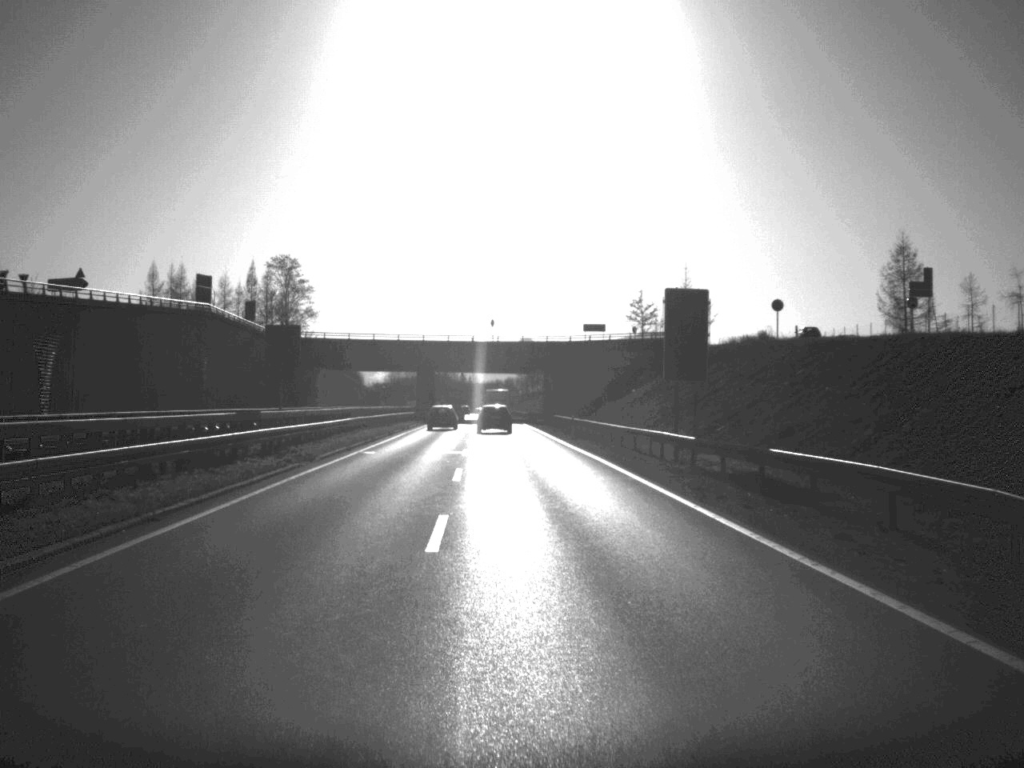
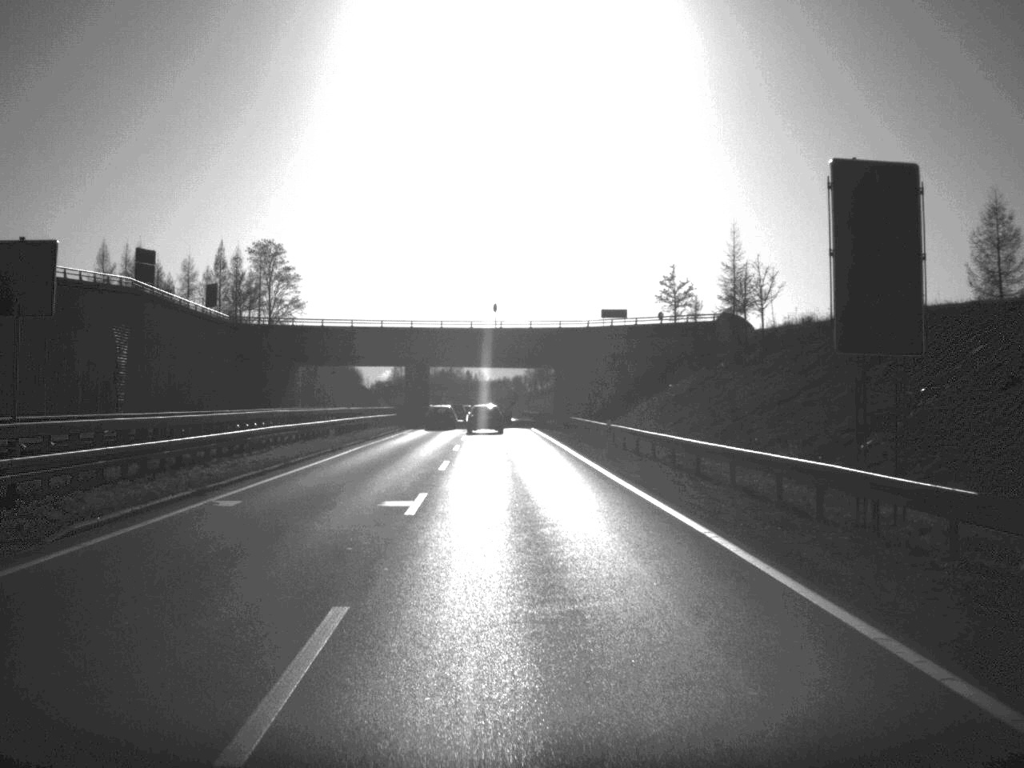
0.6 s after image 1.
(-0.1, +19.4) m; 0°
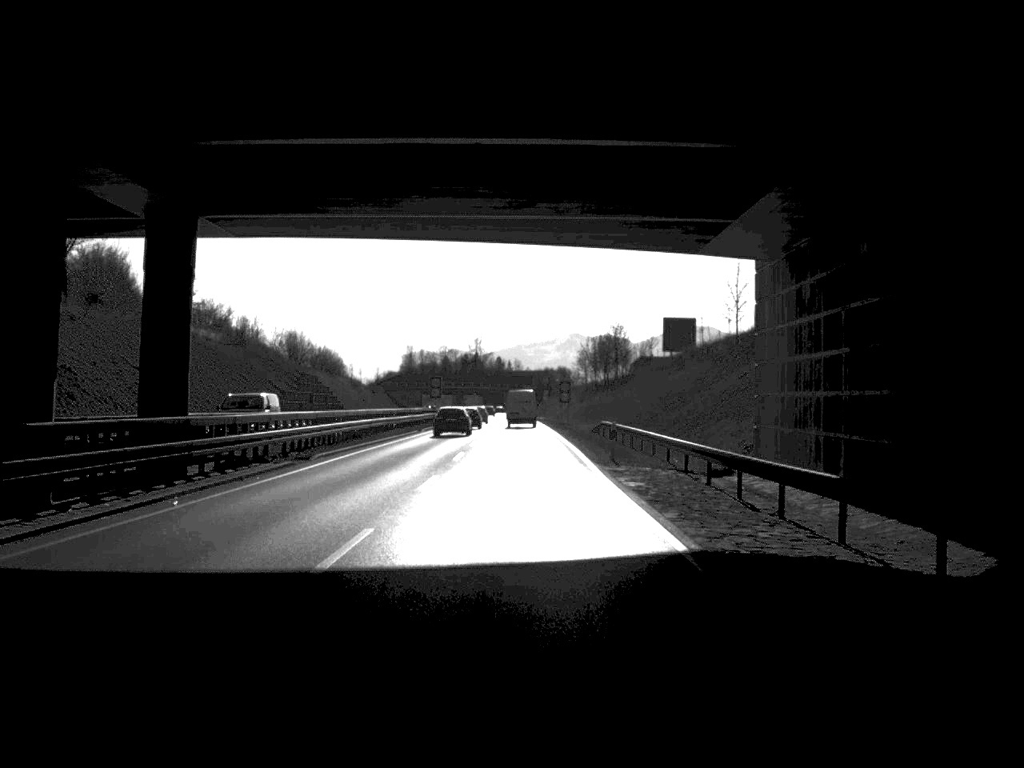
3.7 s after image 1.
(-2.0, +99.6) m; -2°
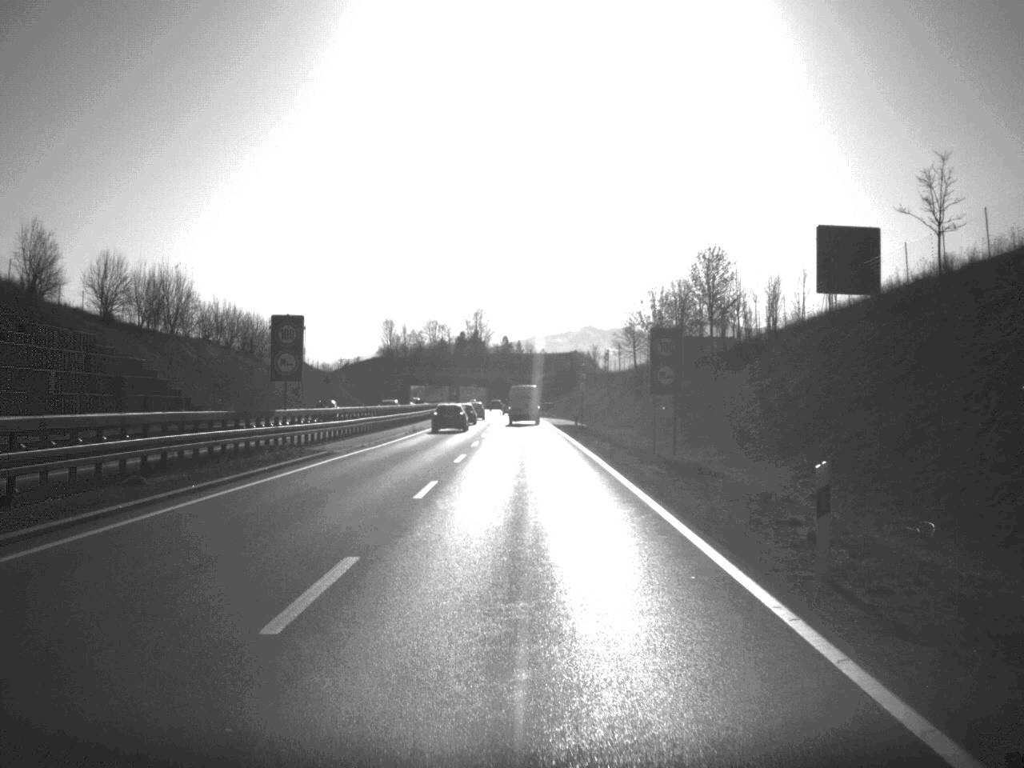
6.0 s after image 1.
(-0.4, +74.1) m; -1°
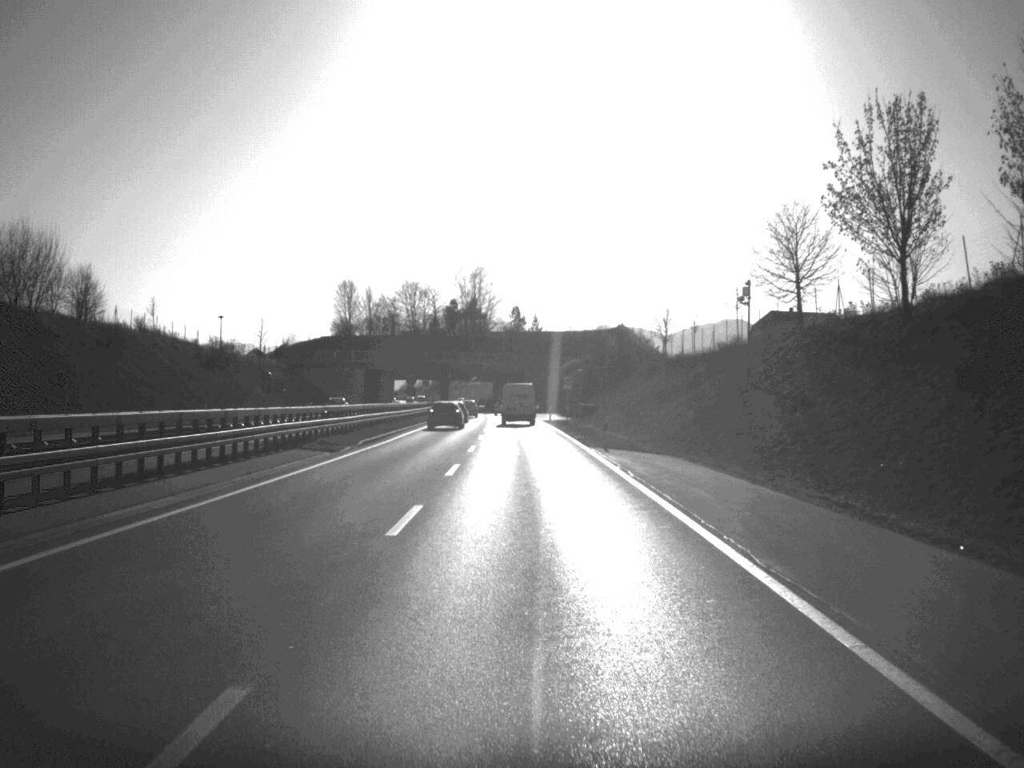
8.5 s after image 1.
(-0.5, +76.2) m; -1°
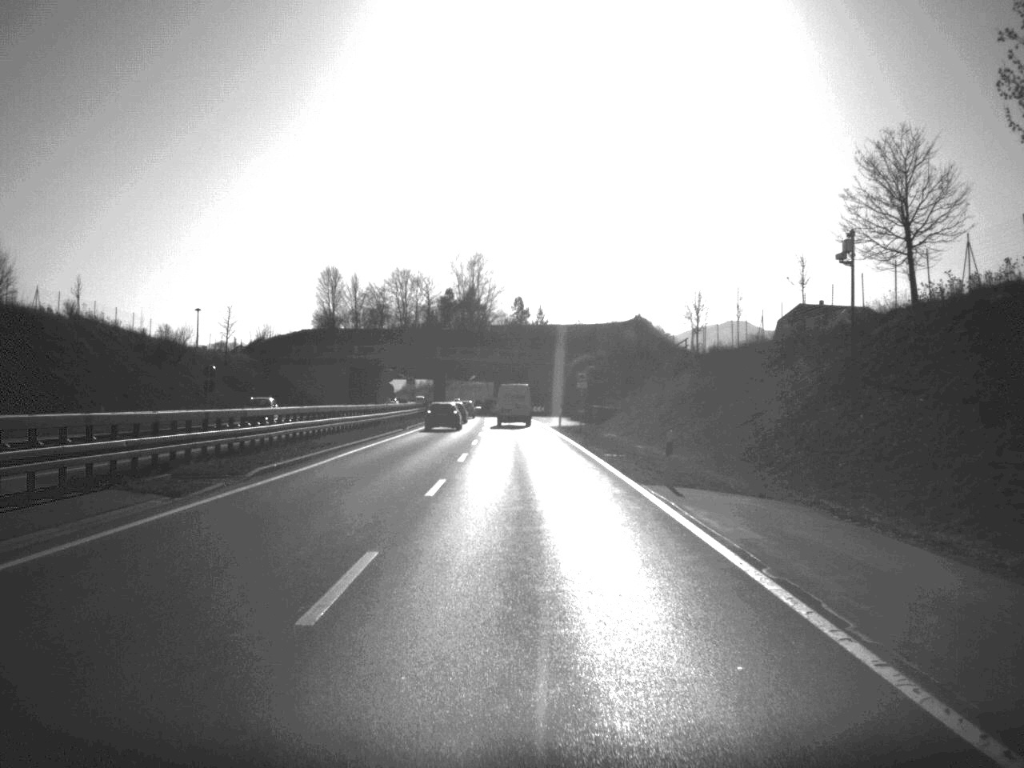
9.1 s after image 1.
(0.0, +17.4) m; 0°
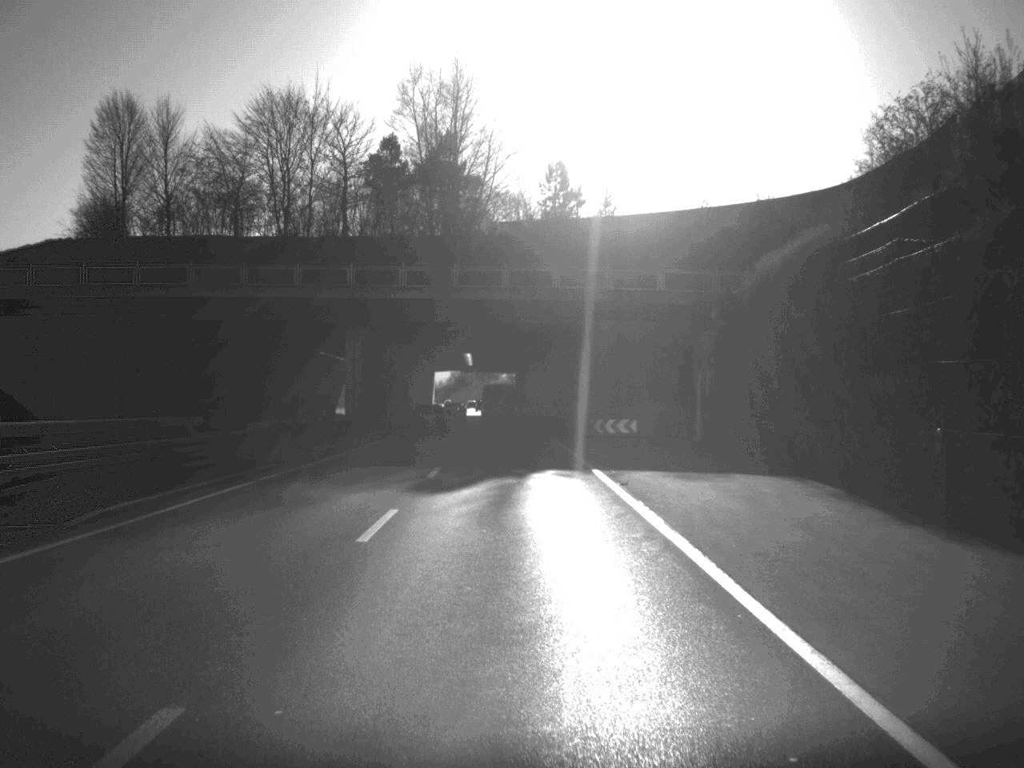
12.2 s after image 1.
(-1.0, +89.0) m; -1°
